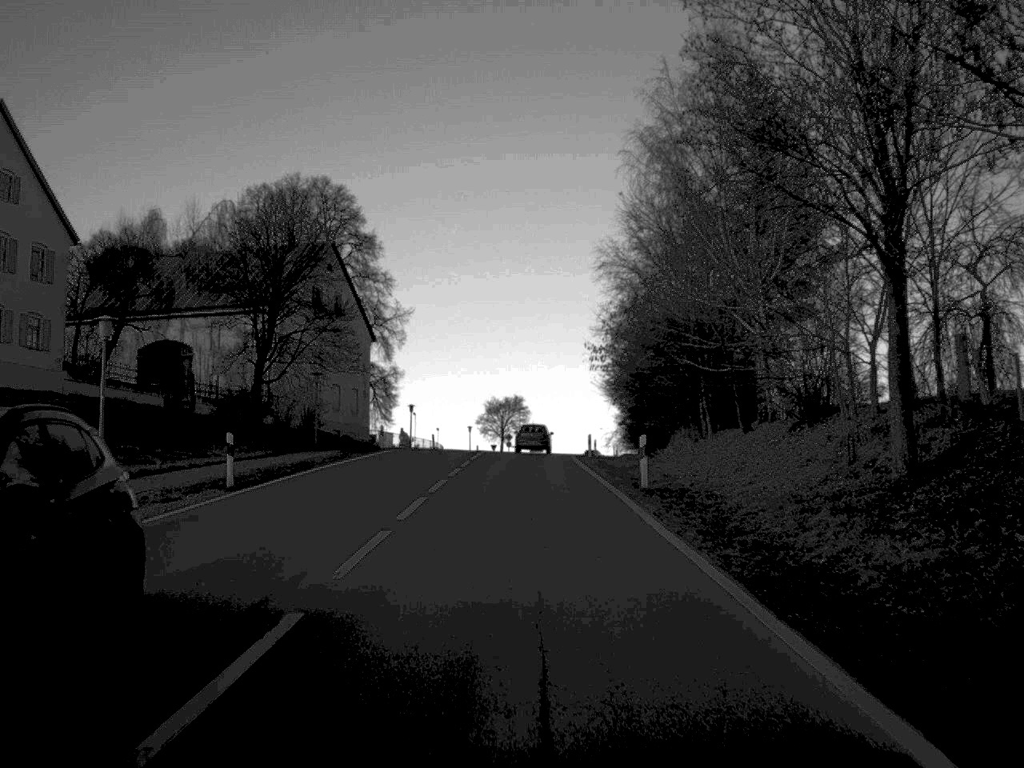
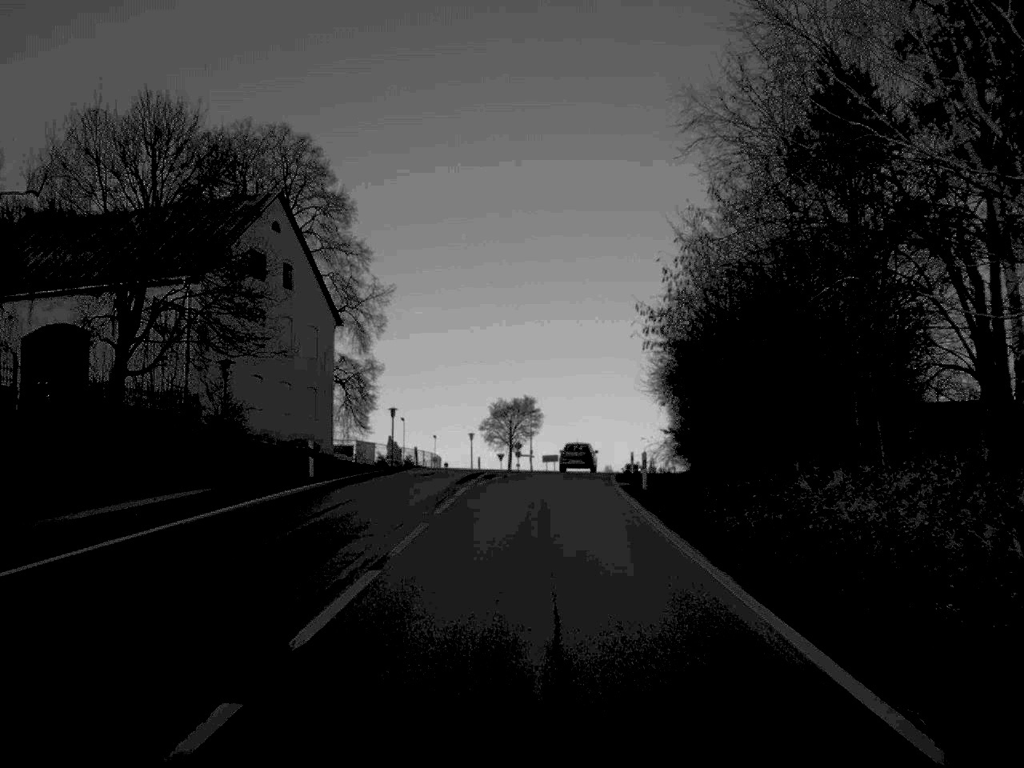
(-0.1, +21.3) m; 0°
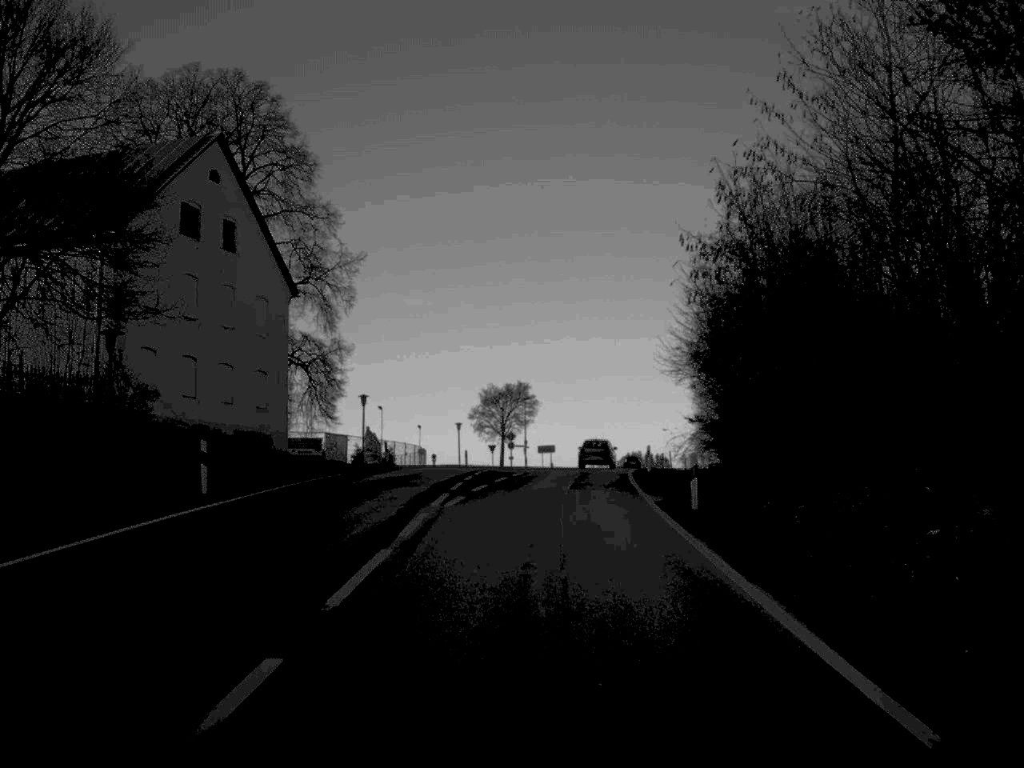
(0.0, +11.3) m; 0°
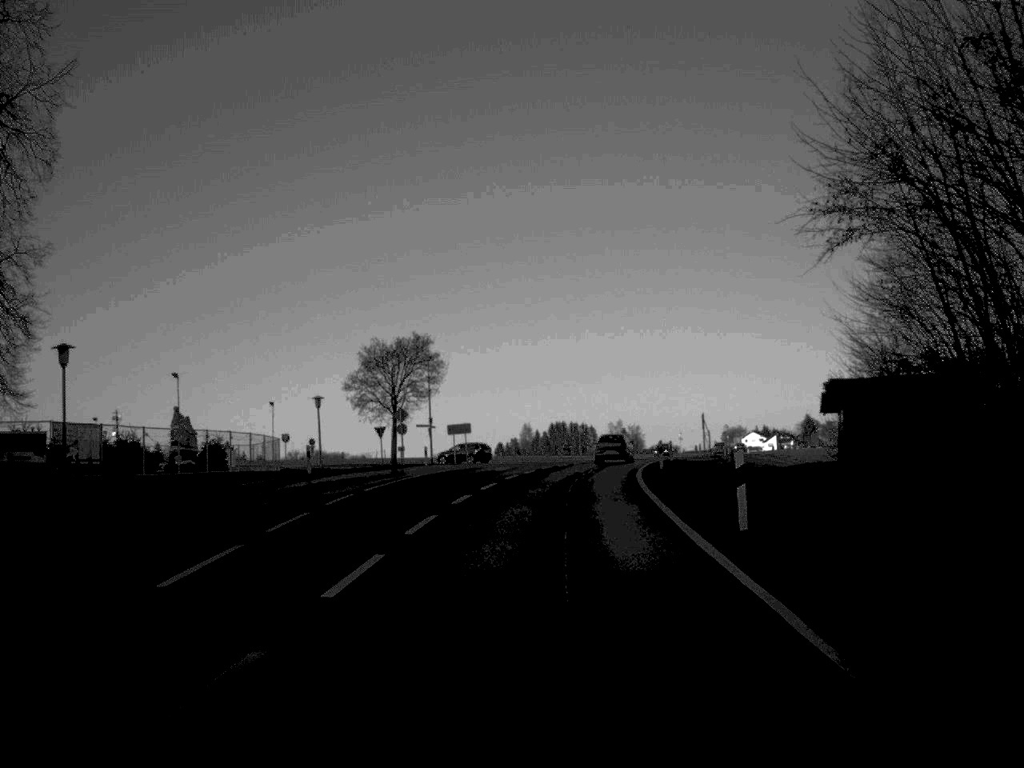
(+1.0, +35.1) m; +4°
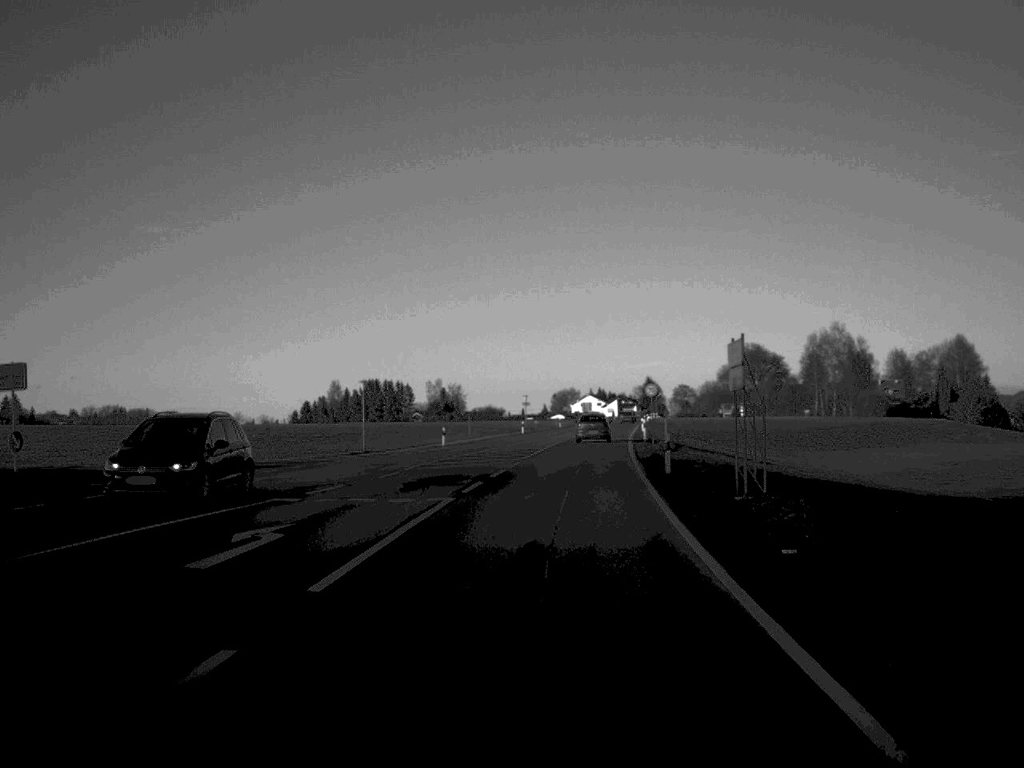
(+4.2, +60.5) m; +8°
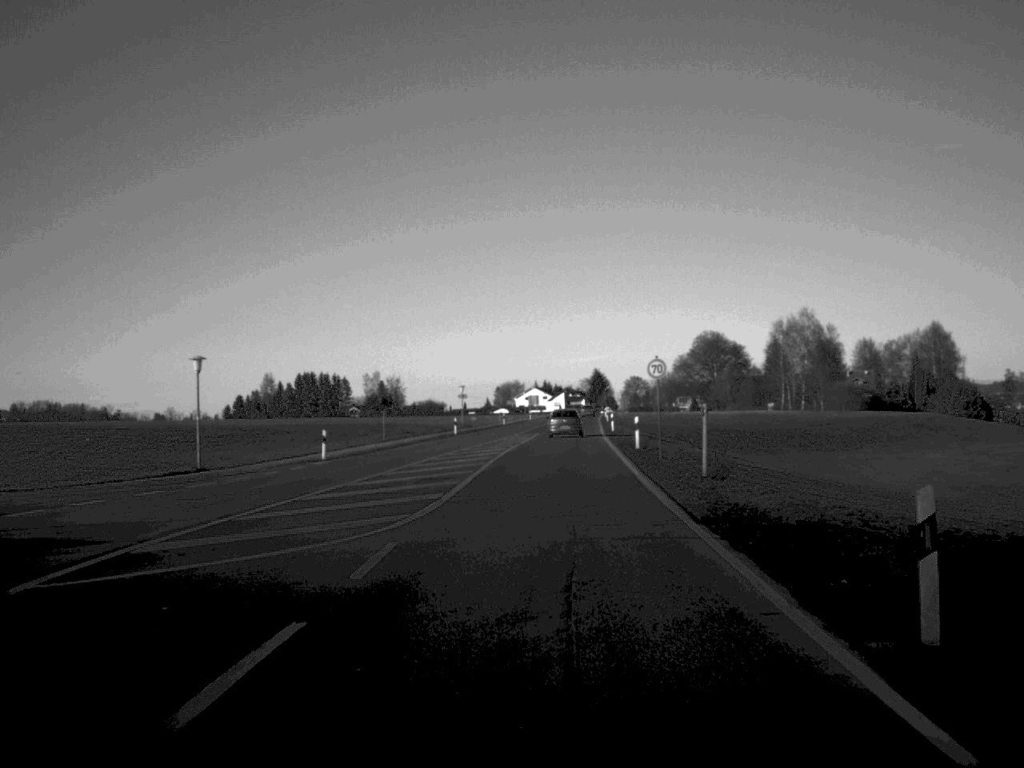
(+0.5, +24.5) m; +2°
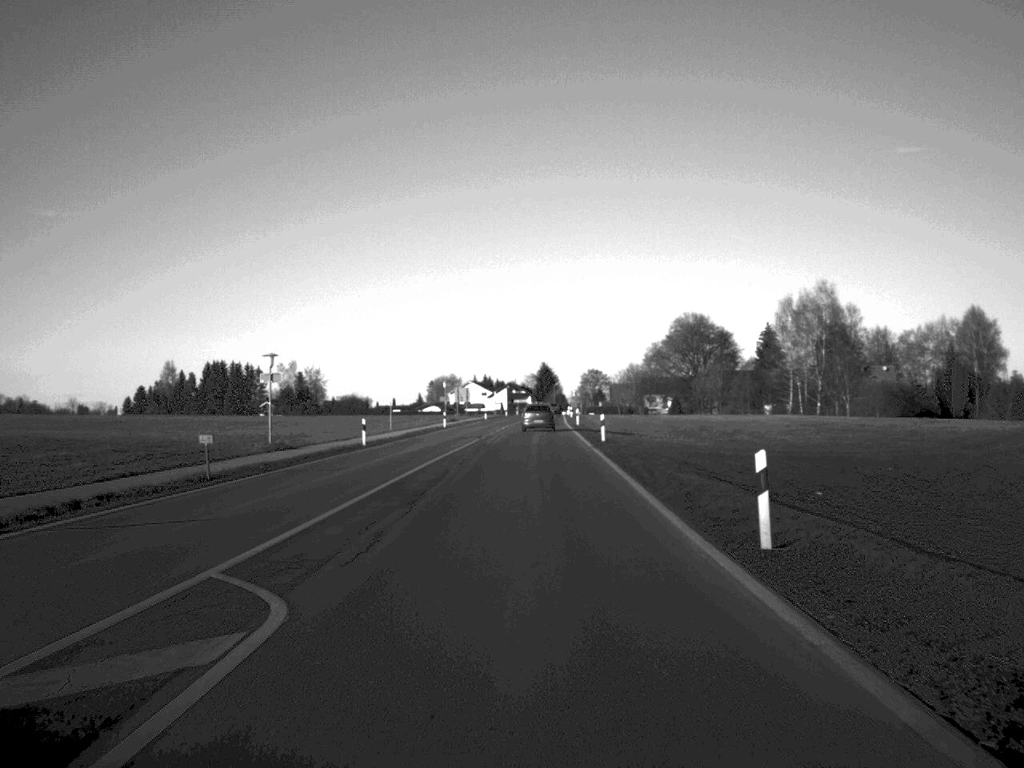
(+1.9, +64.5) m; +2°
